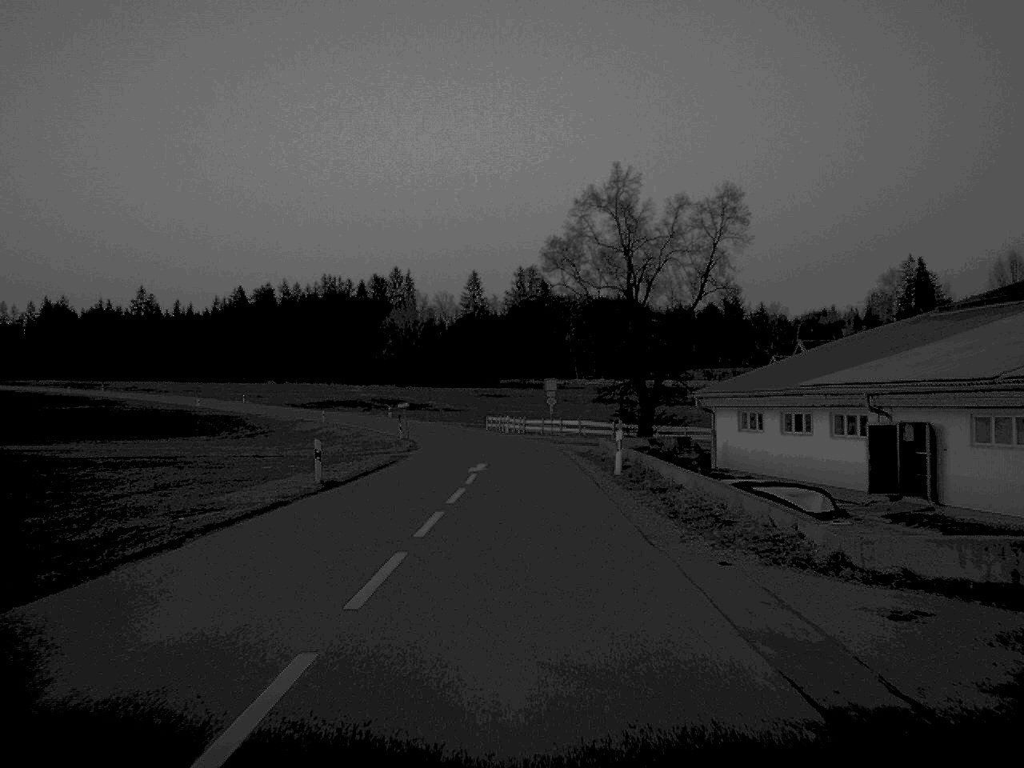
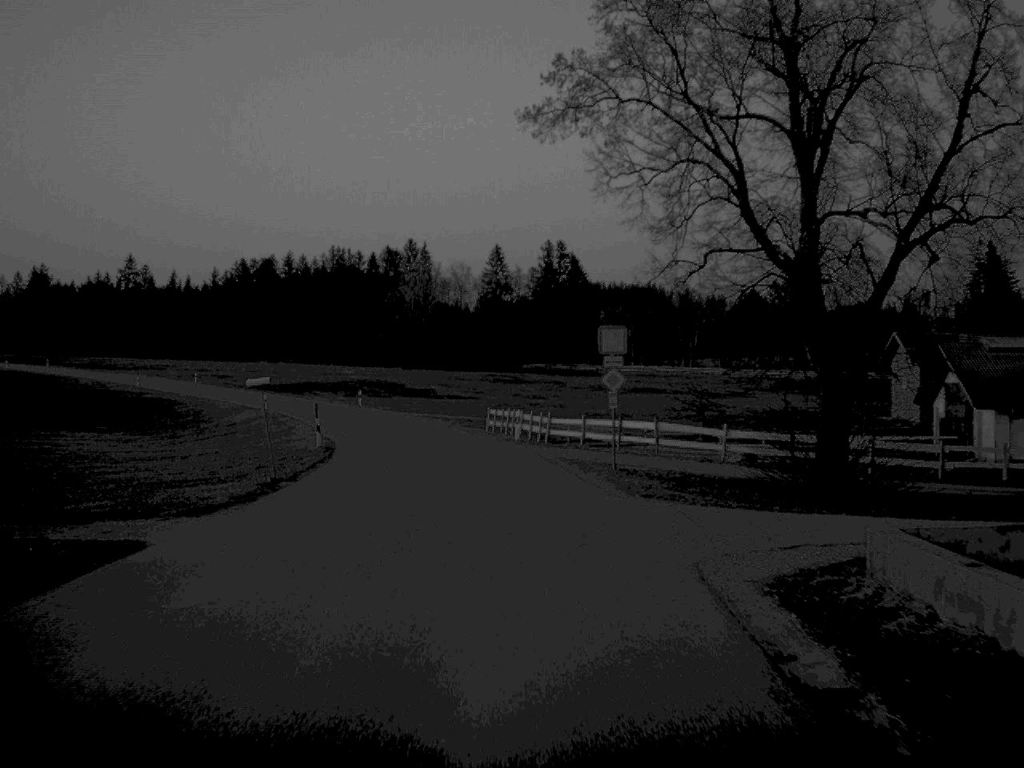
(0.0, +36.7) m; -1°
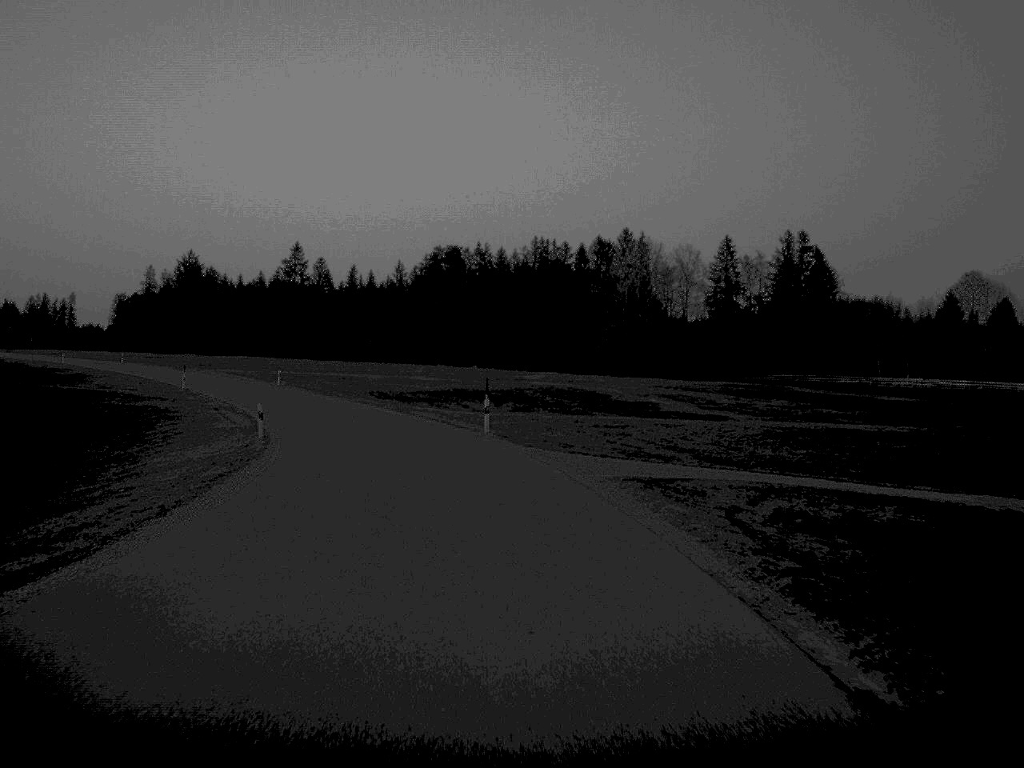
(-3.8, +51.4) m; -10°
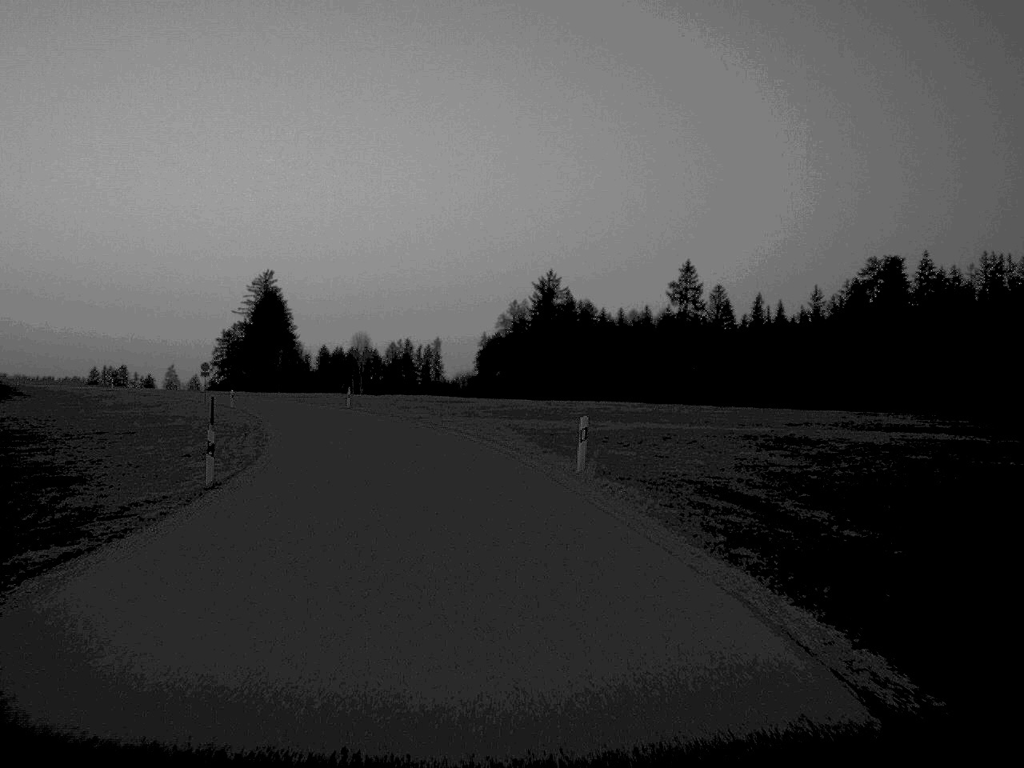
(-10.5, +65.0) m; -18°
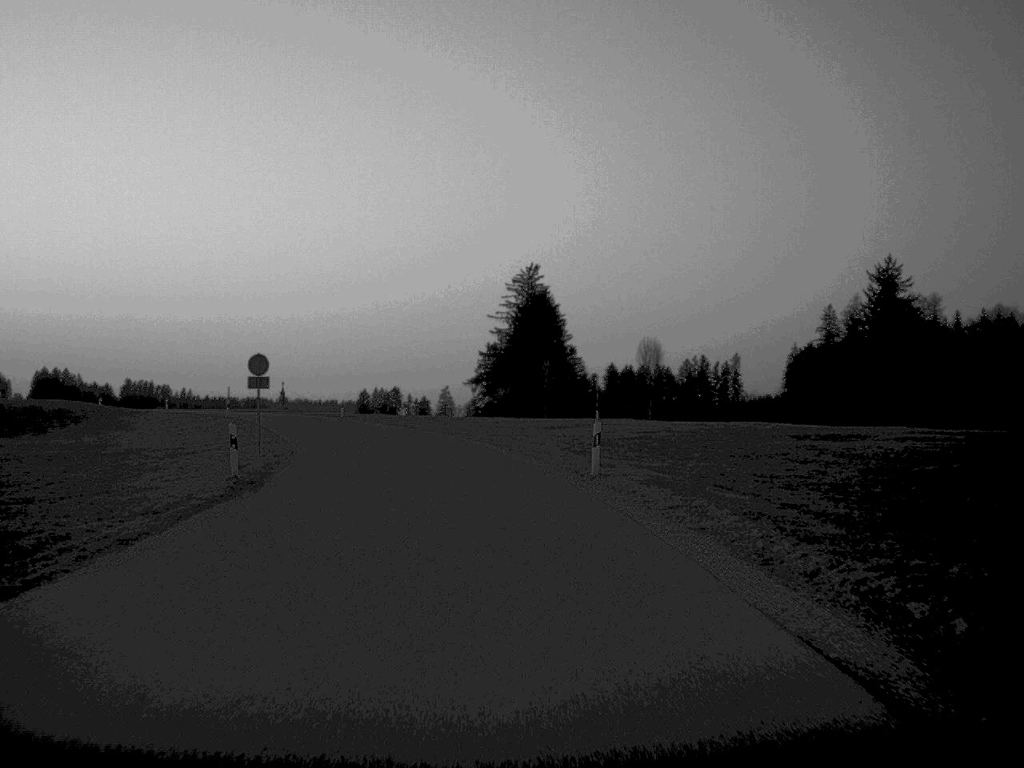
(-5.7, +49.5) m; -13°
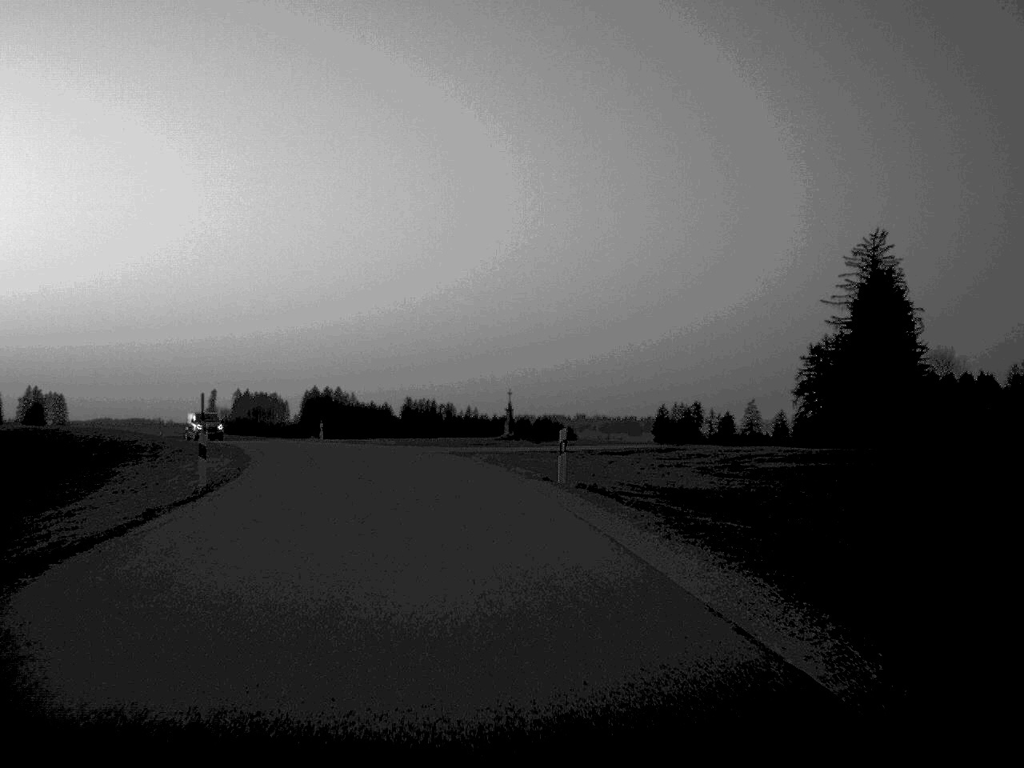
(-5.5, +50.3) m; -13°
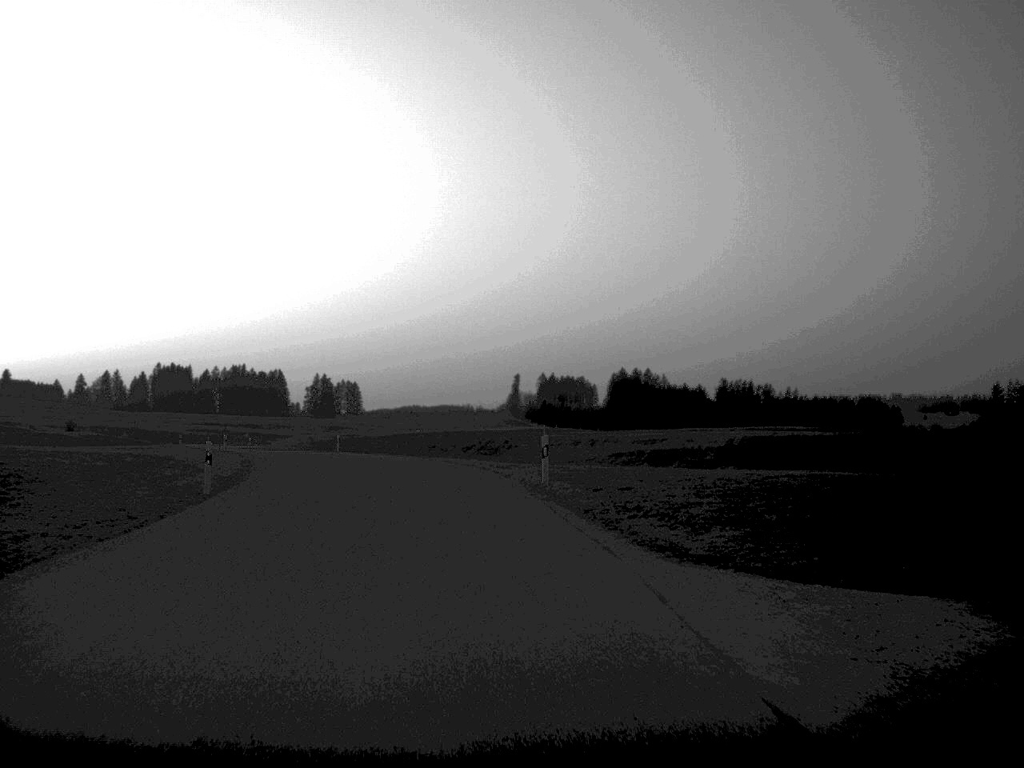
(-5.7, +48.8) m; -14°
